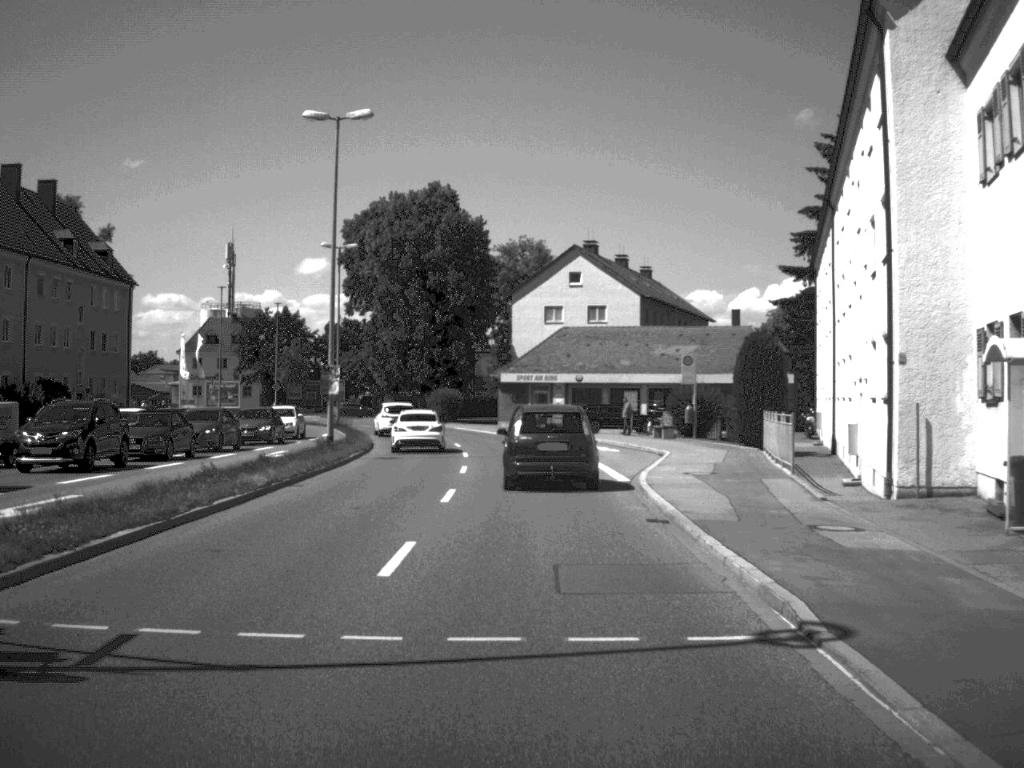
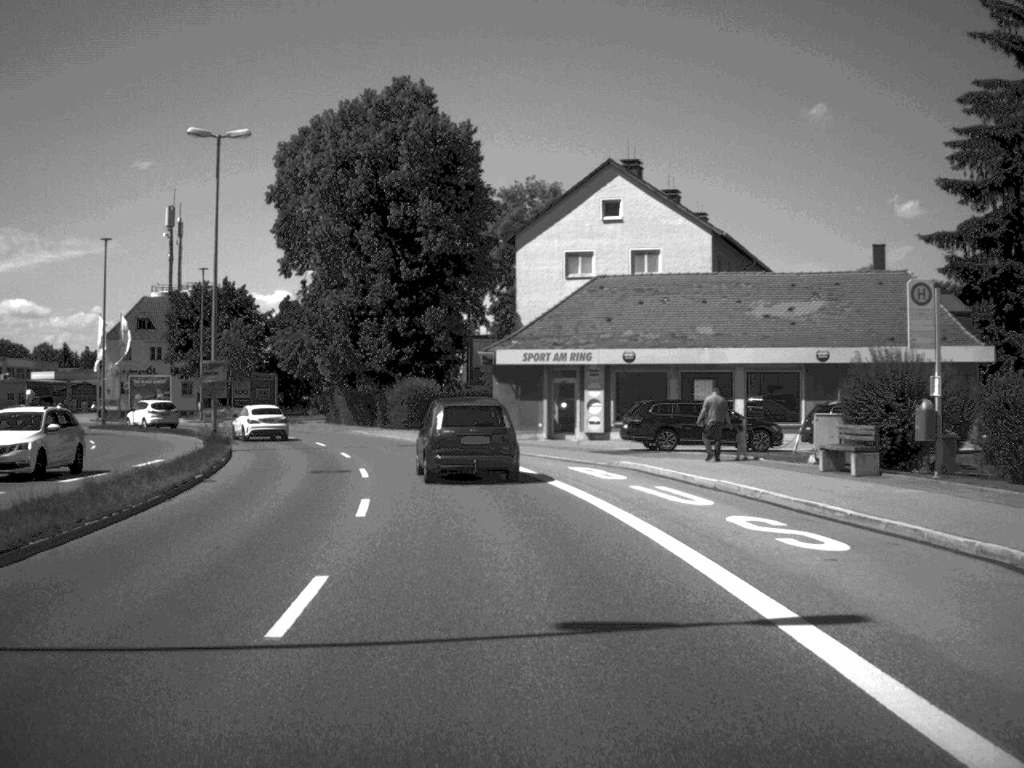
(-0.1, +30.2) m; -1°
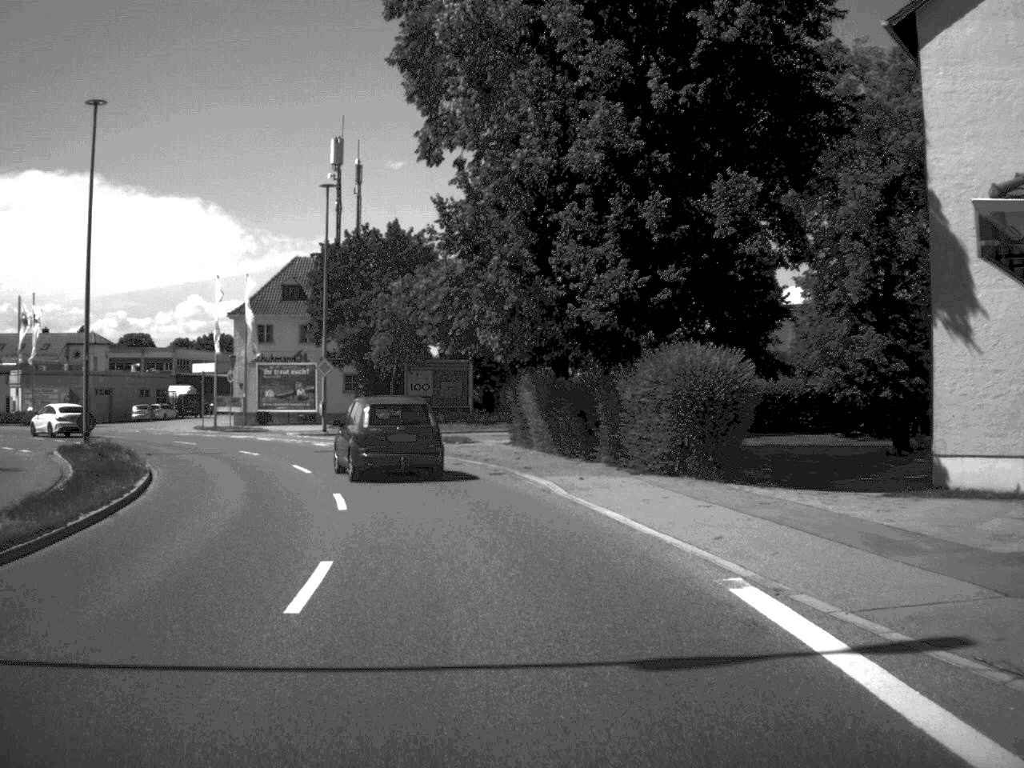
(-3.1, +34.4) m; -12°
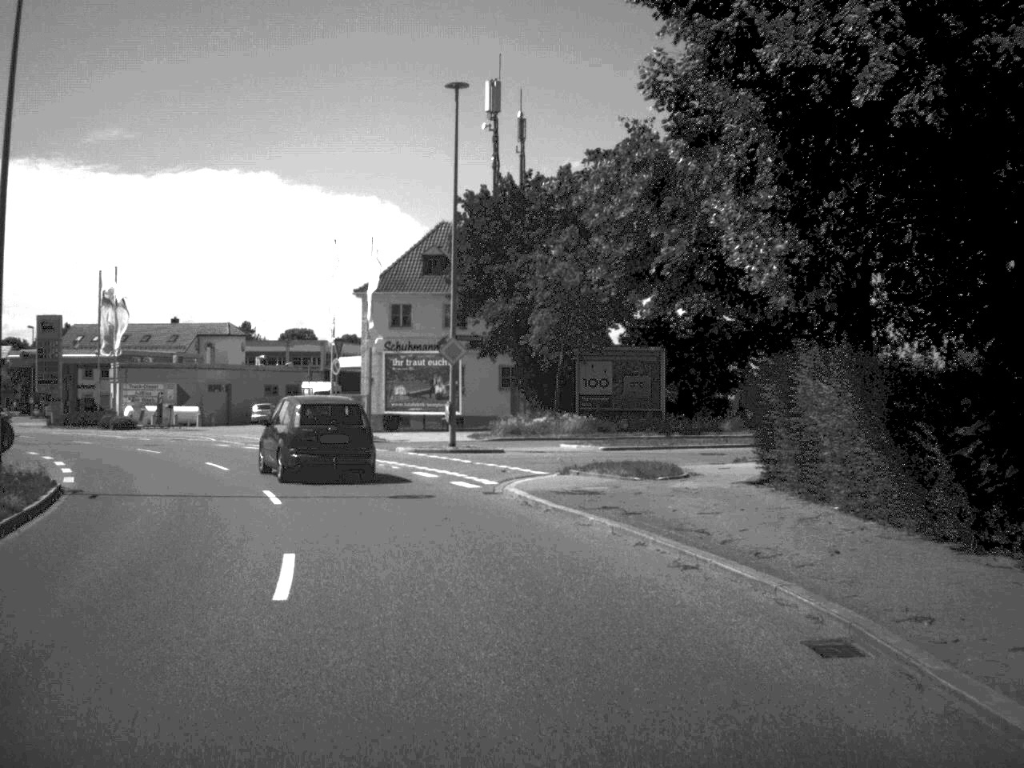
(-1.2, +17.3) m; -8°
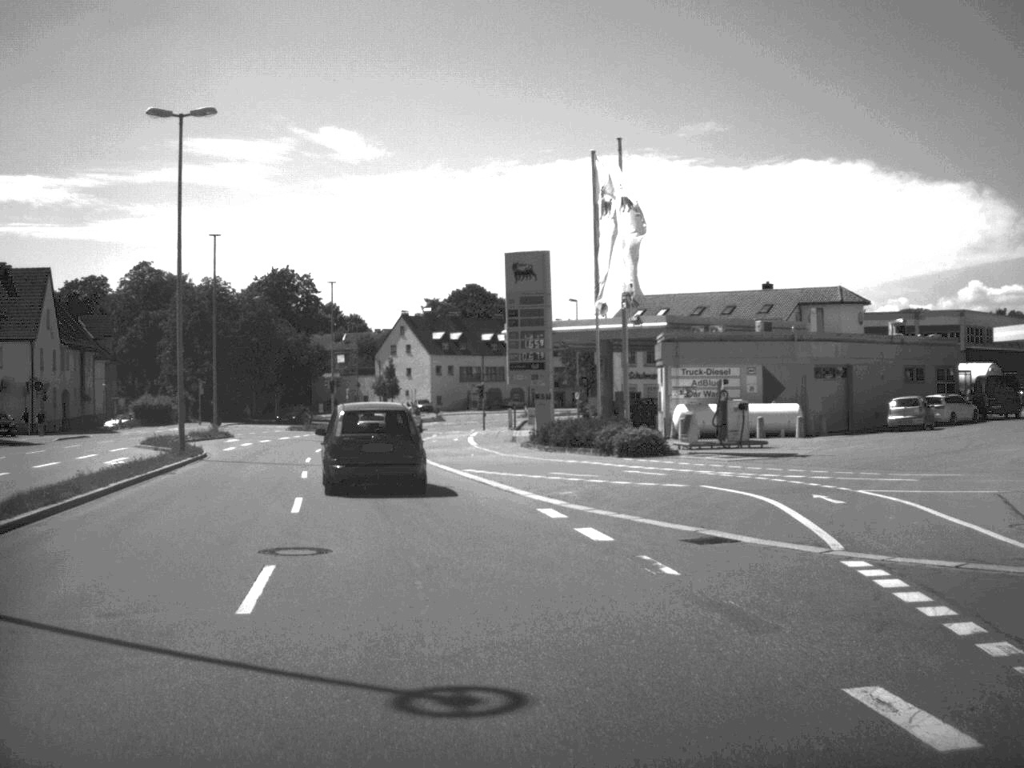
(-8.3, +34.8) m; -27°
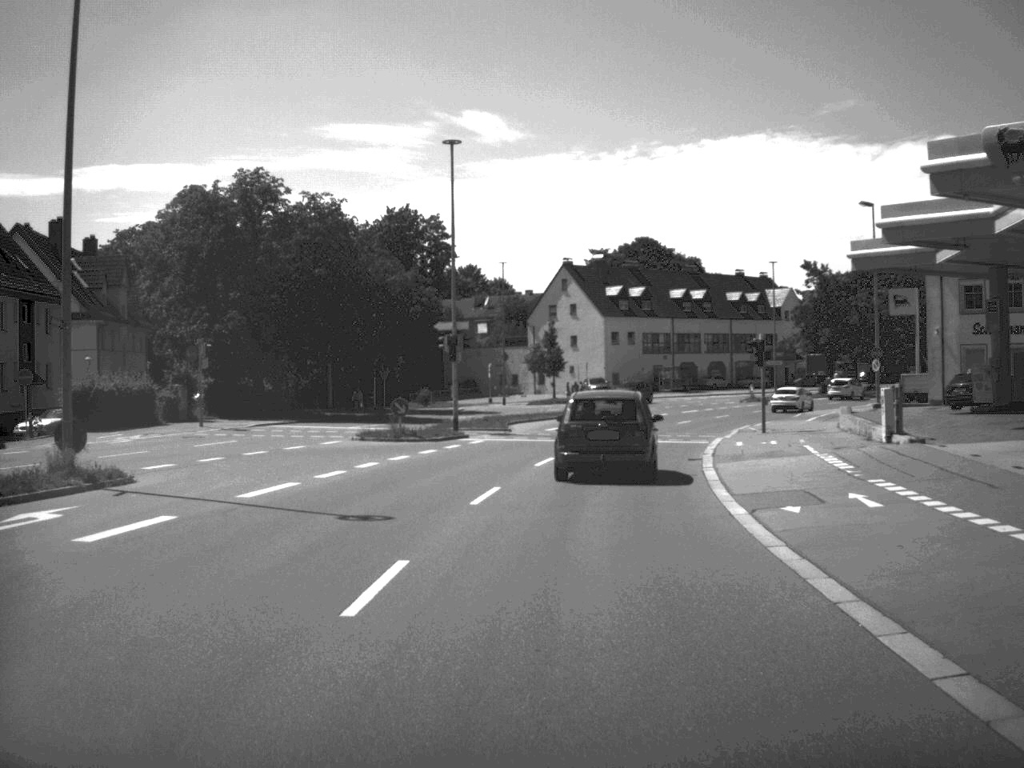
(-5.7, +44.4) m; -7°
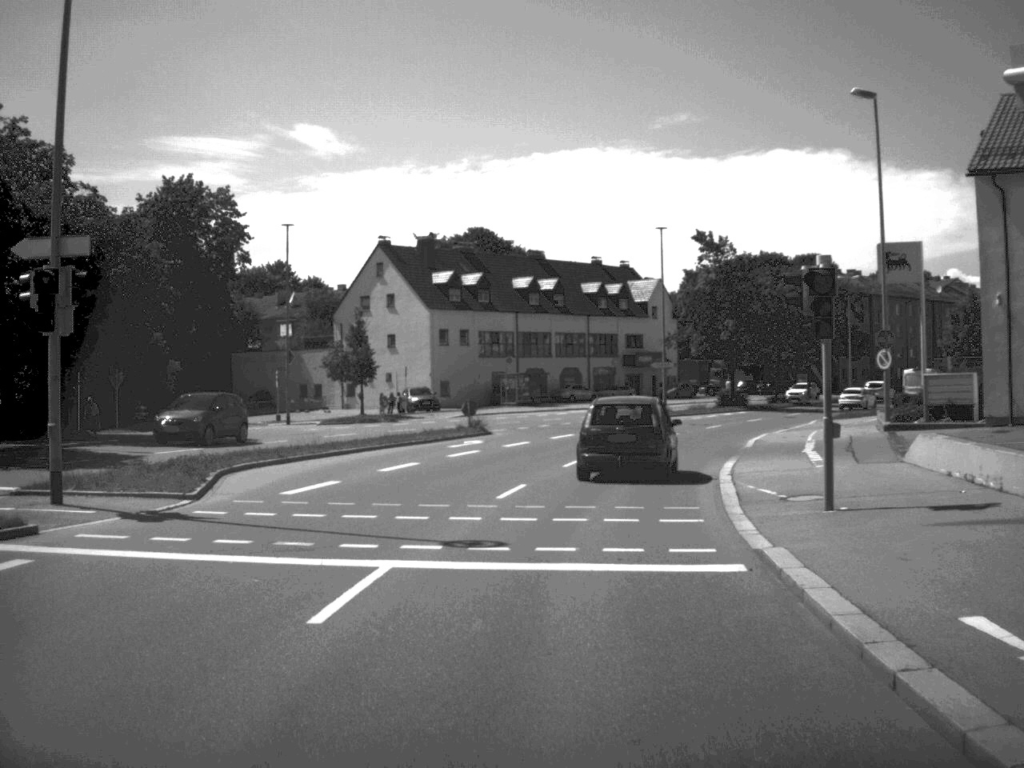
(+1.7, +26.5) m; +7°
